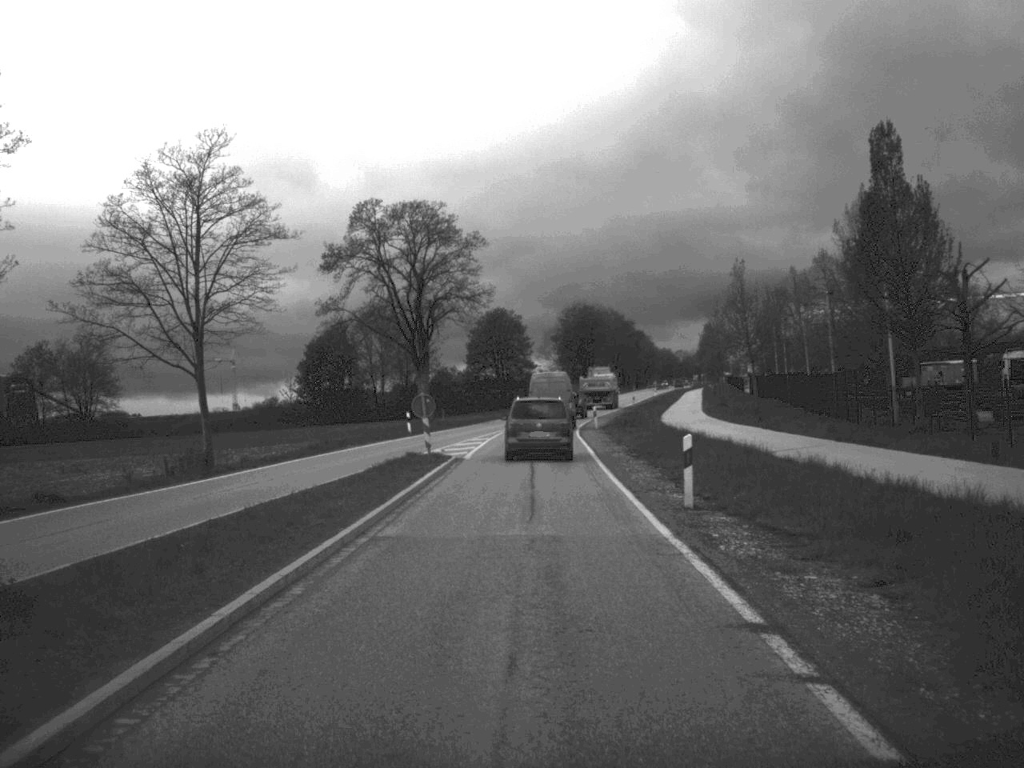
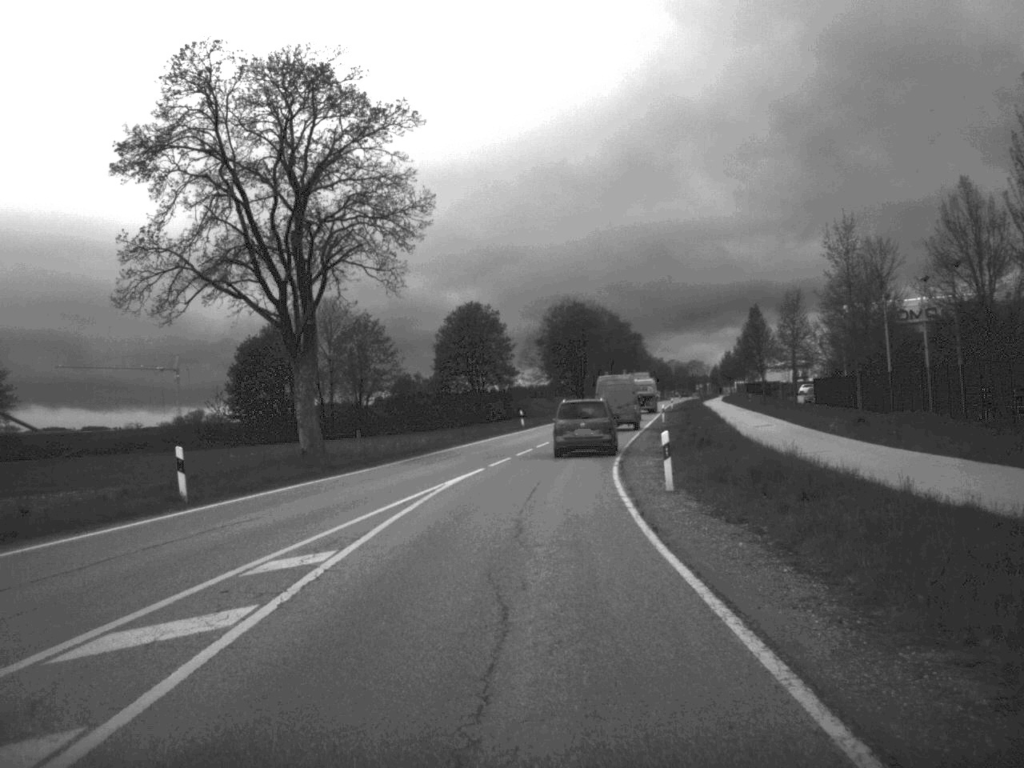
(+0.3, +35.9) m; +1°
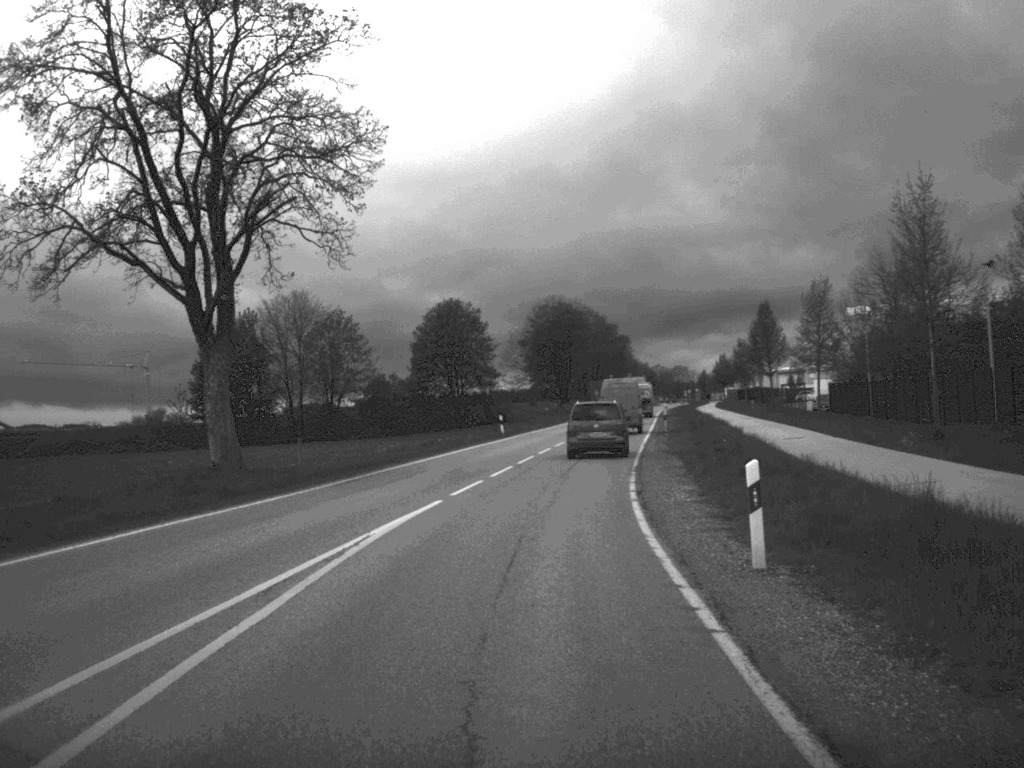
(+0.1, +9.8) m; +1°
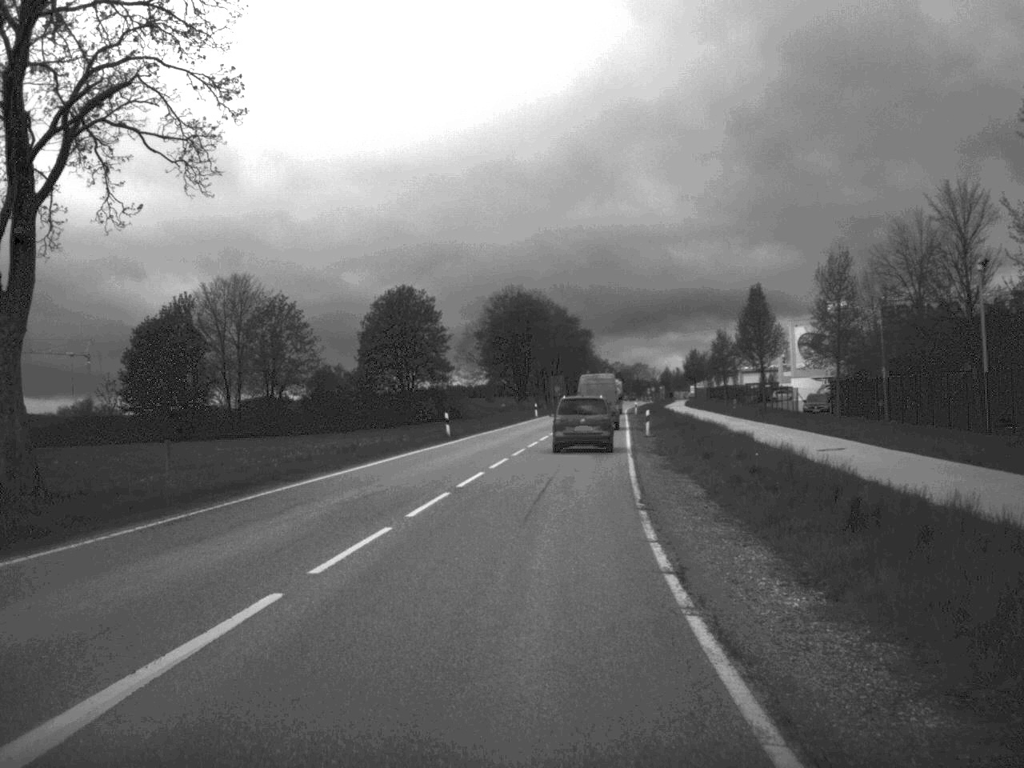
(+0.2, +11.2) m; +2°
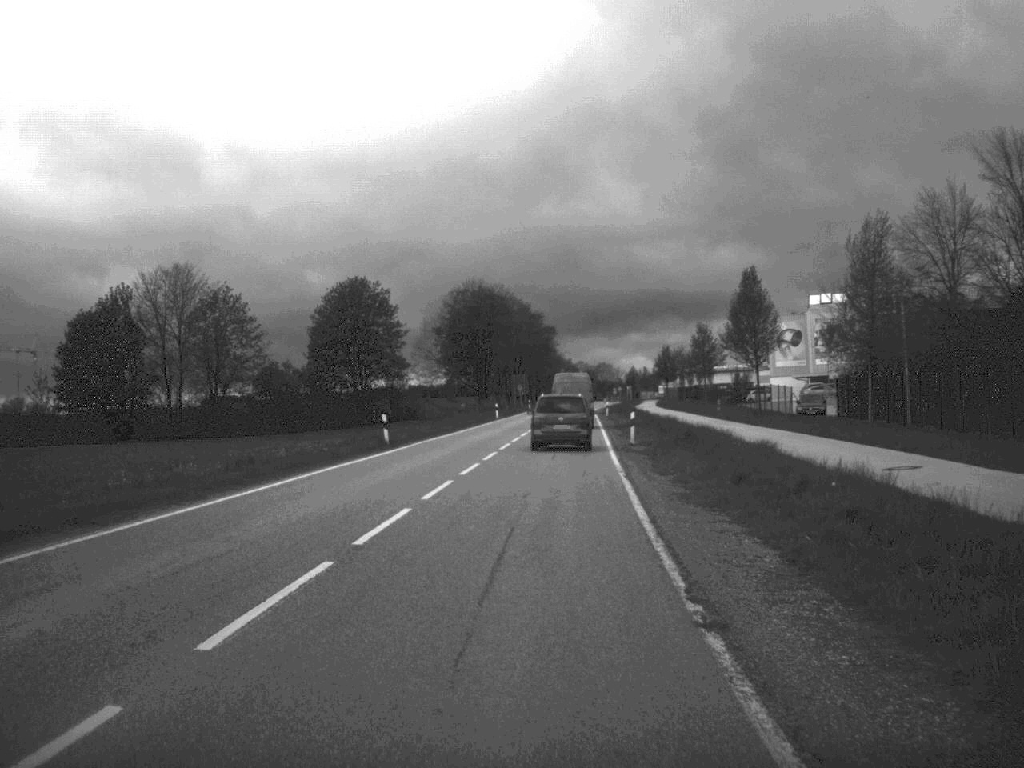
(+0.1, +9.5) m; +2°
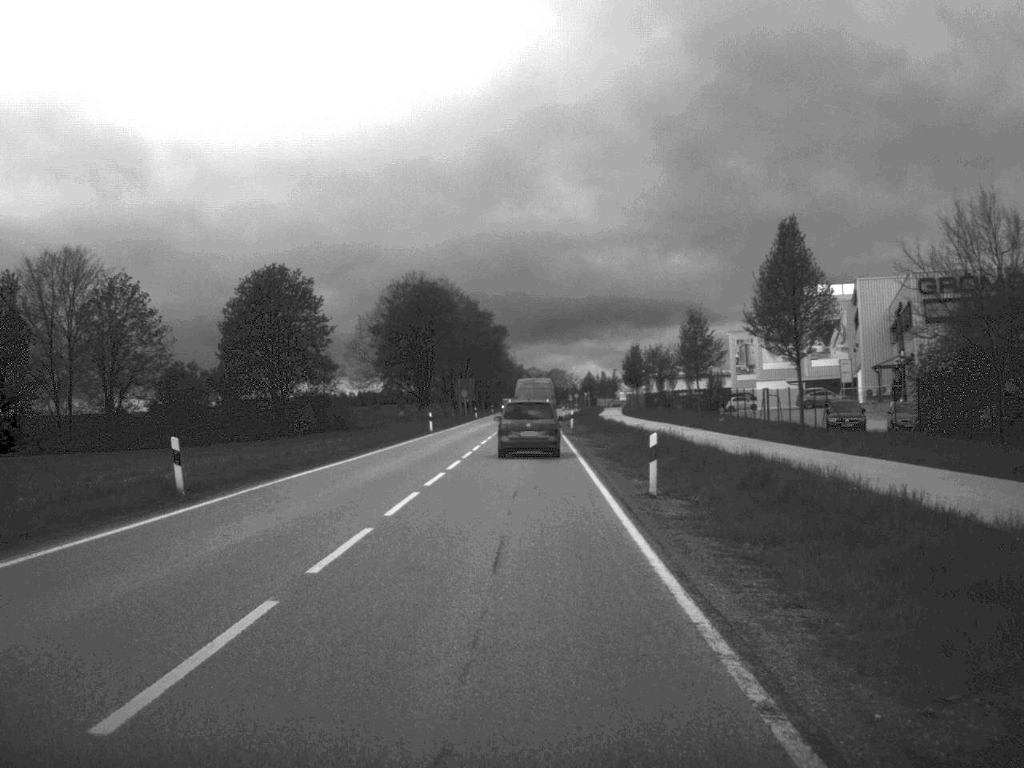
(+0.4, +19.7) m; +2°
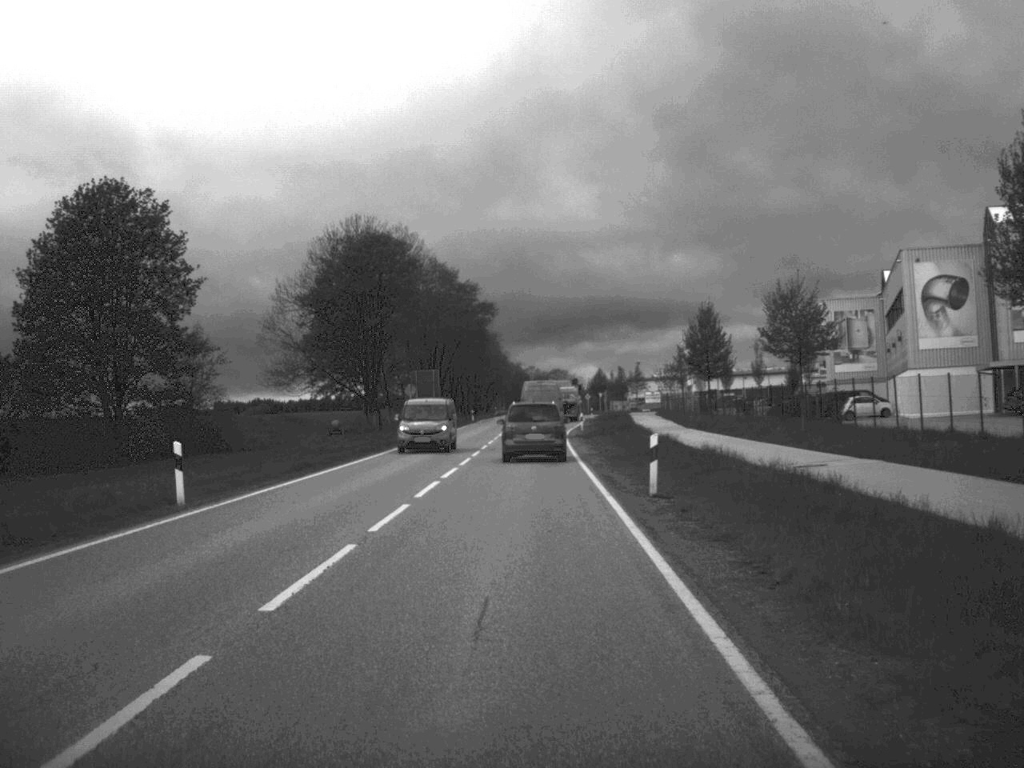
(+0.2, +49.6) m; 0°
